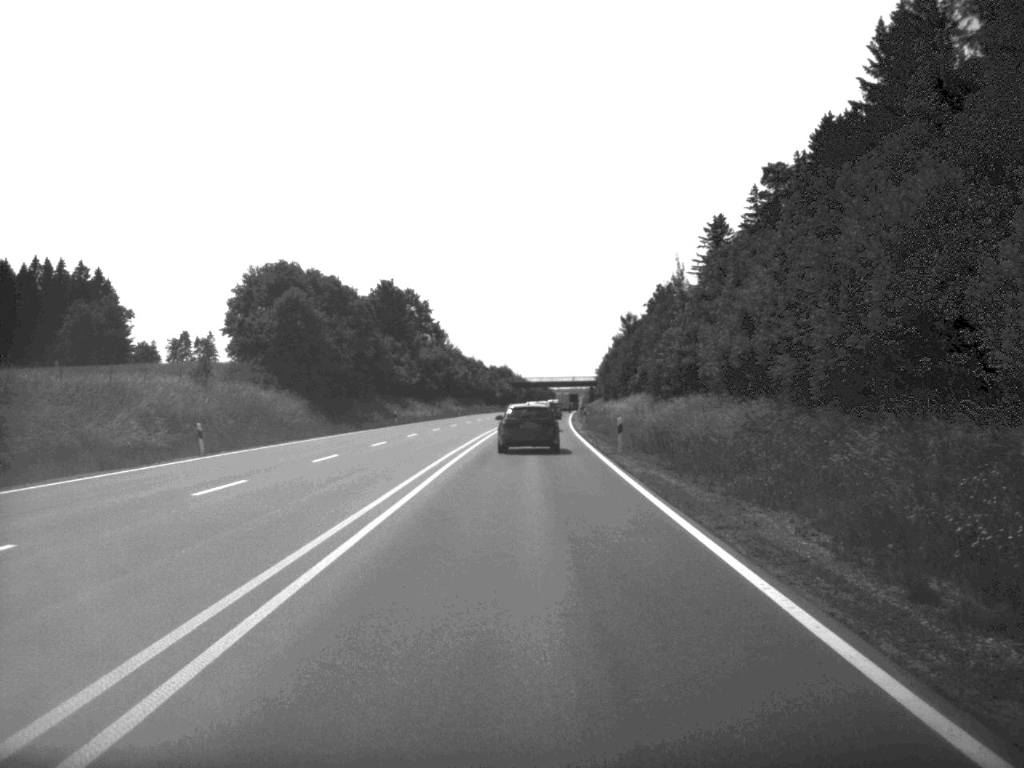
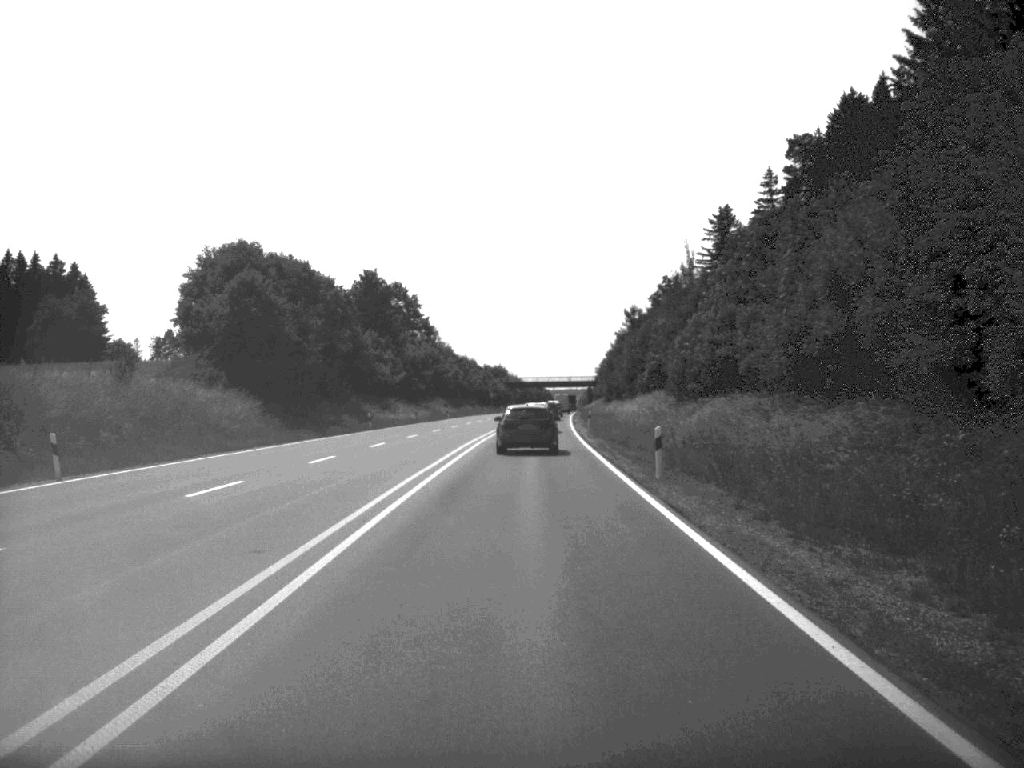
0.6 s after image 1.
(0.0, +12.1) m; 0°
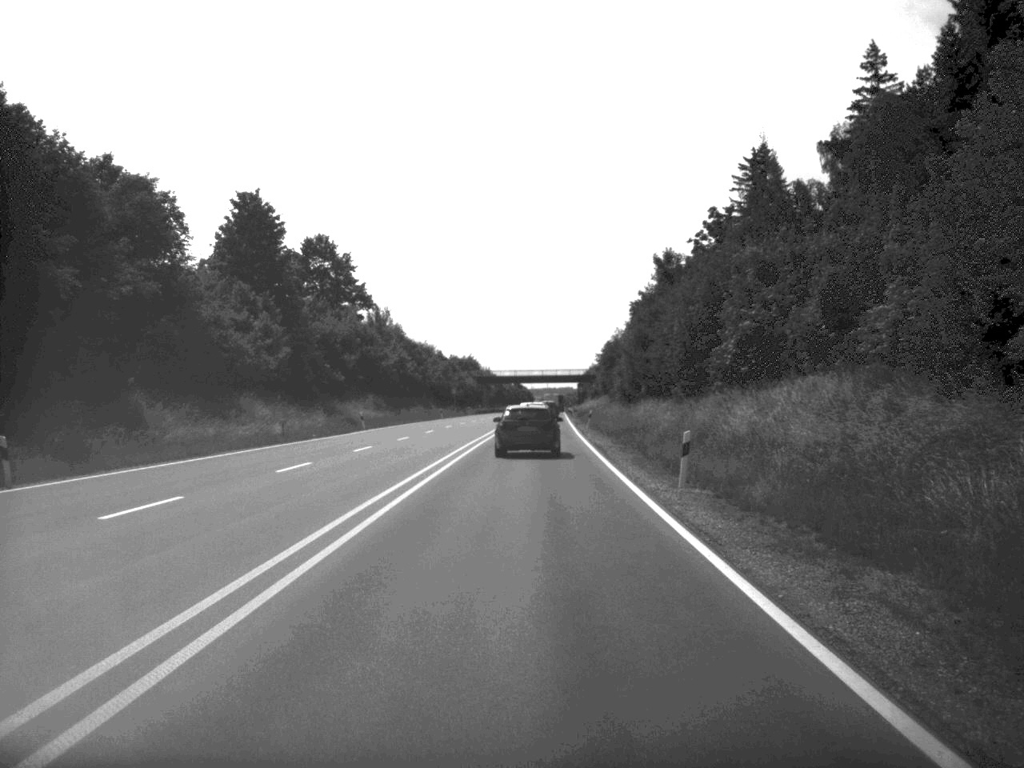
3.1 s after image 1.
(+0.4, +51.7) m; +1°
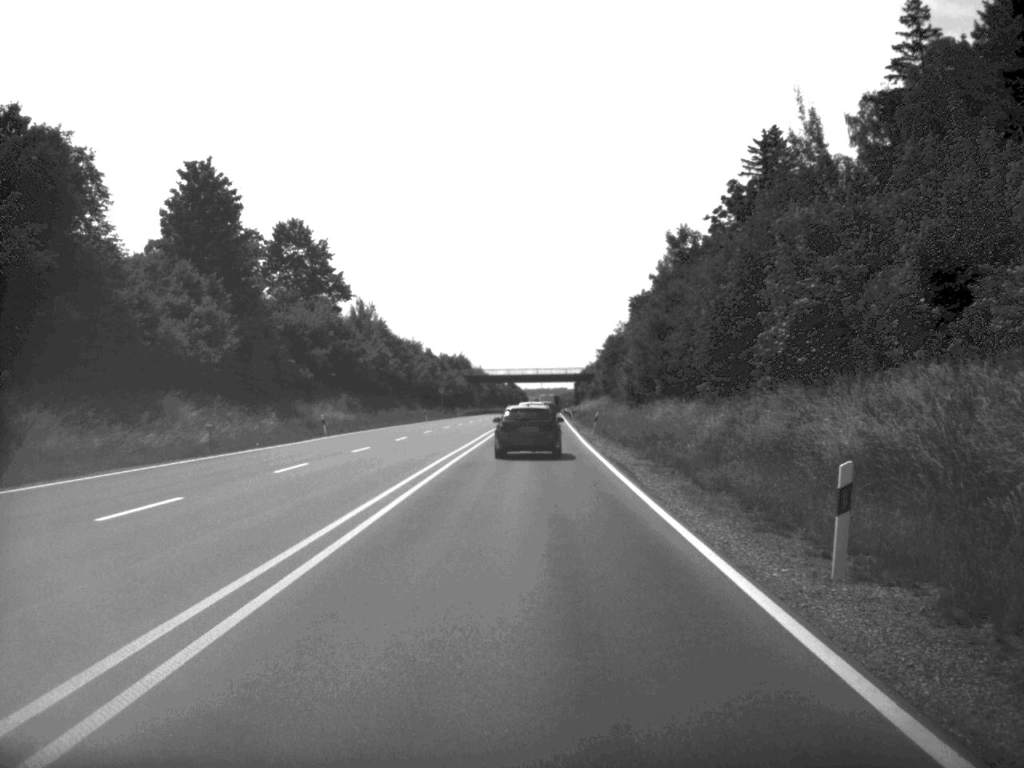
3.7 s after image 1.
(0.0, +12.0) m; 0°
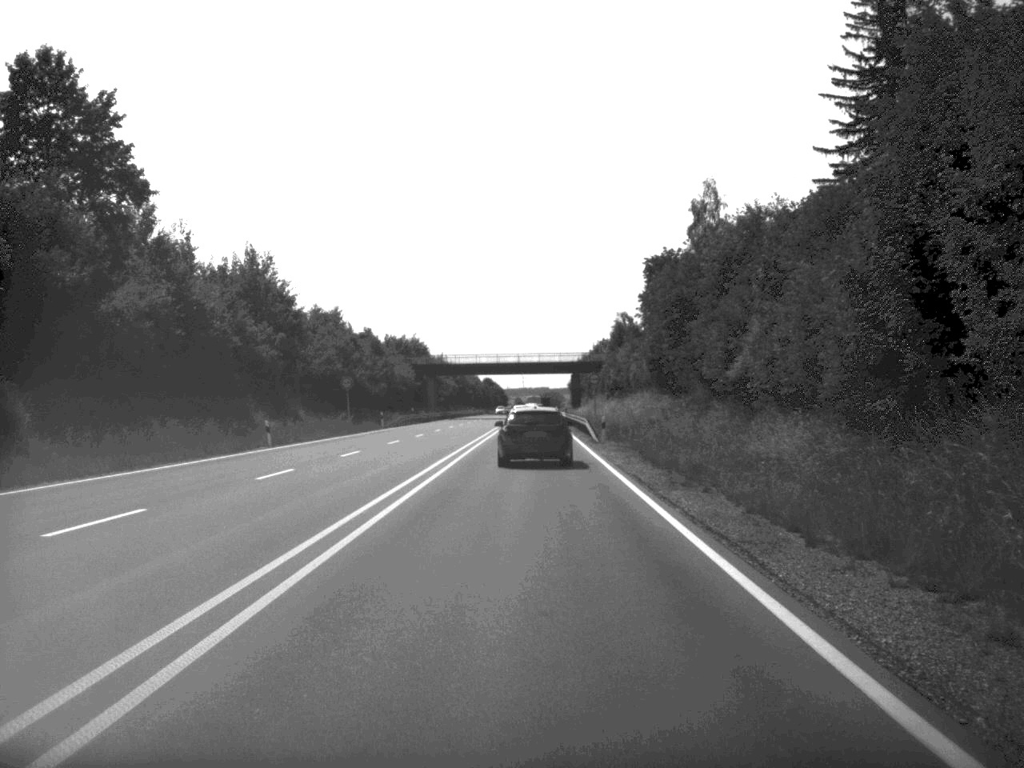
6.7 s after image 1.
(+0.5, +61.2) m; +1°
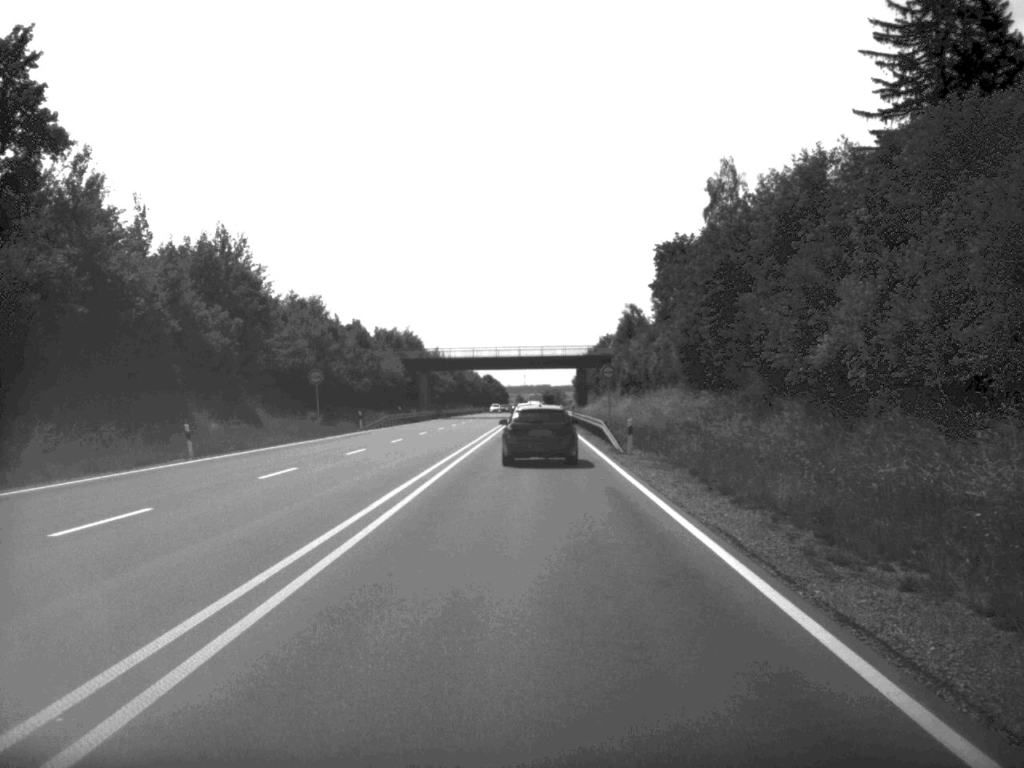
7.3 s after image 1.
(0.0, +11.9) m; 0°
